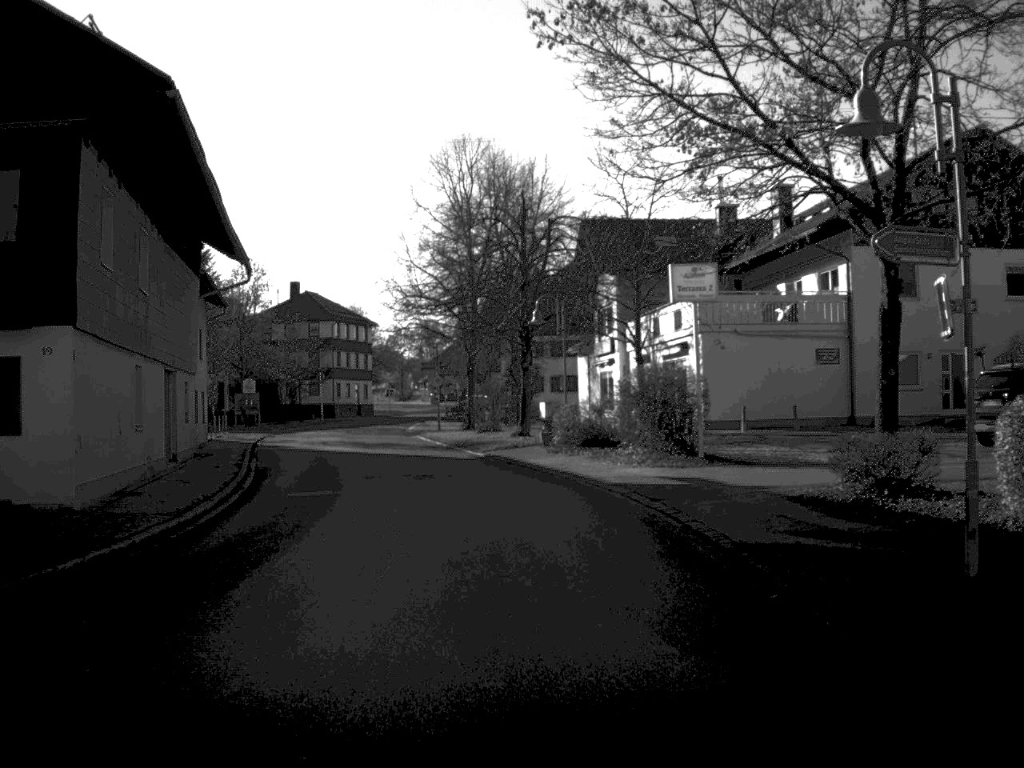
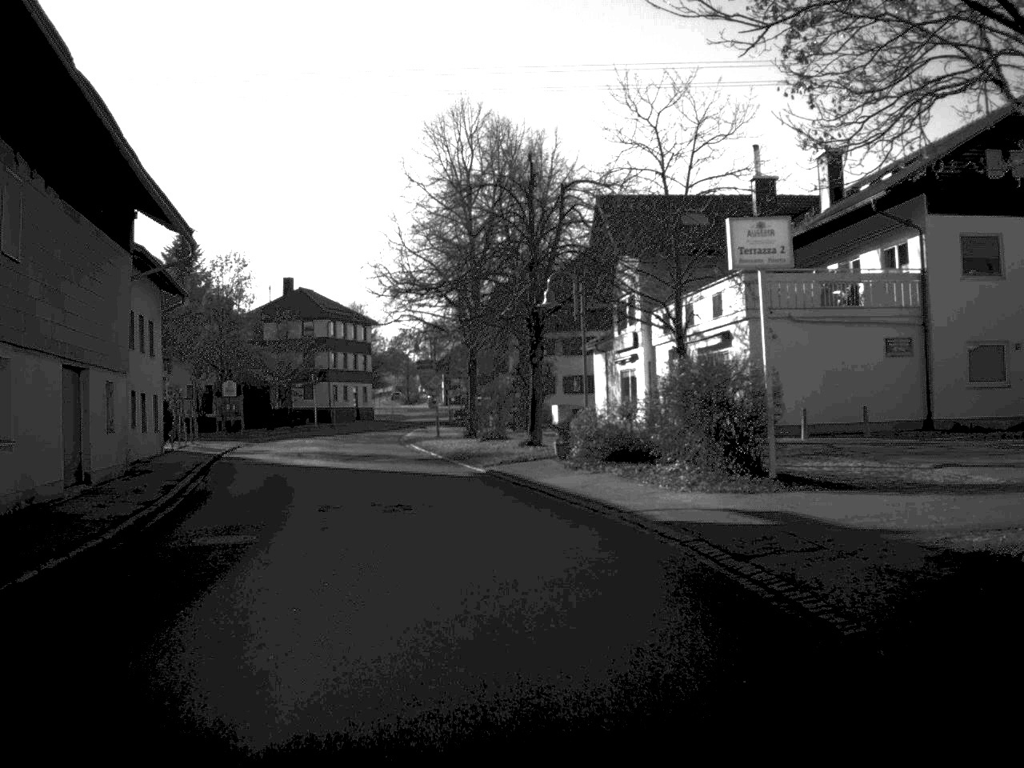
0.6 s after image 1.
(0.0, +7.0) m; -1°
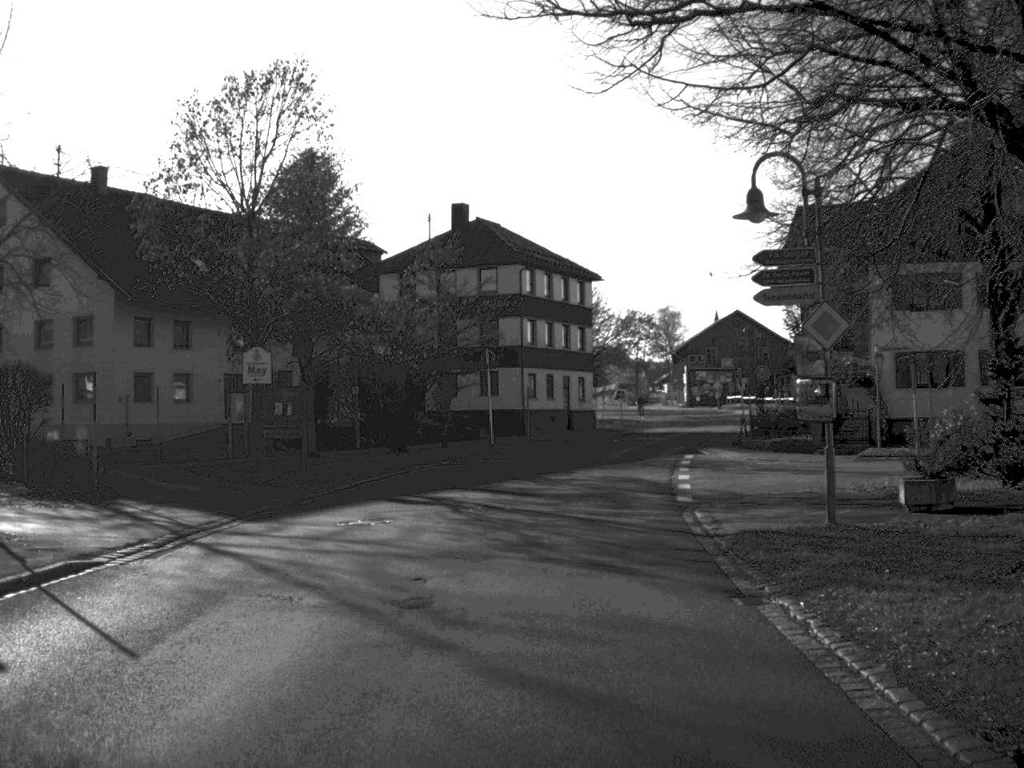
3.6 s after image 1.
(-4.3, +37.0) m; -10°
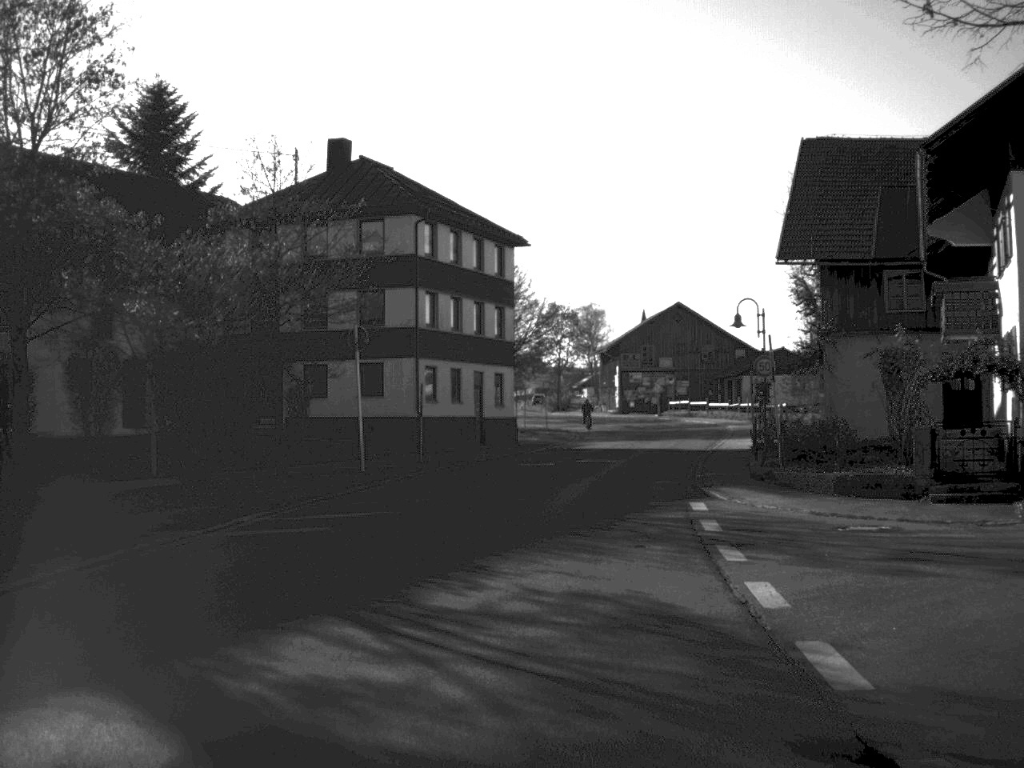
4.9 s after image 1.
(+0.5, +16.4) m; +4°
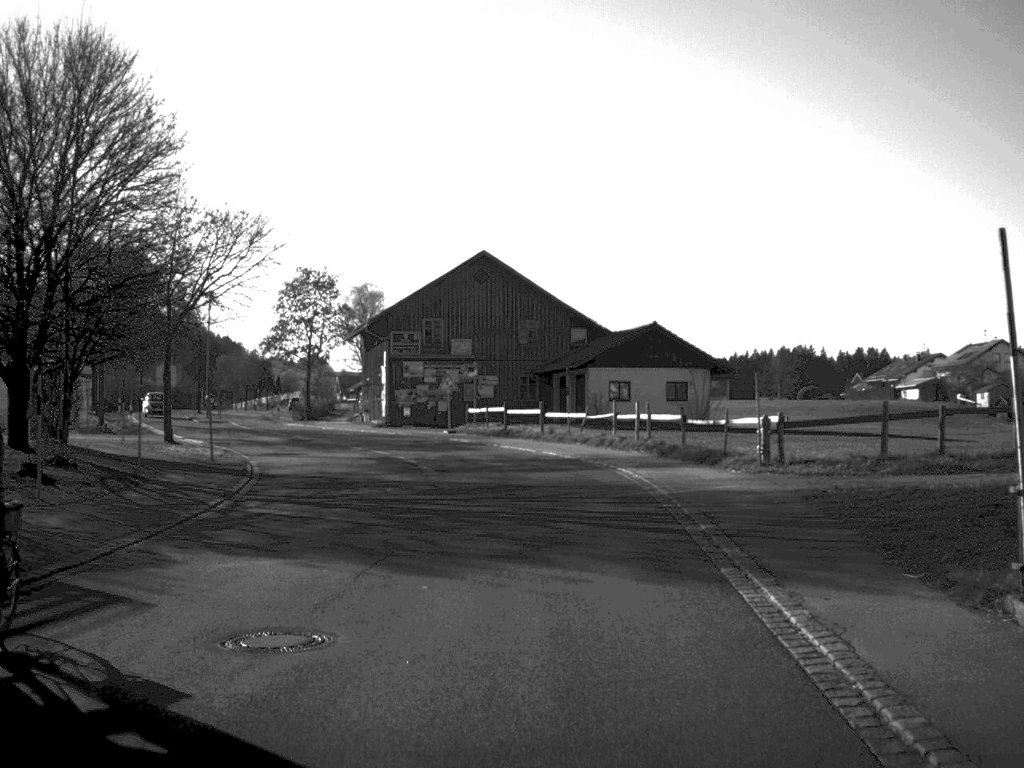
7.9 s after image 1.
(+3.7, +38.0) m; +9°
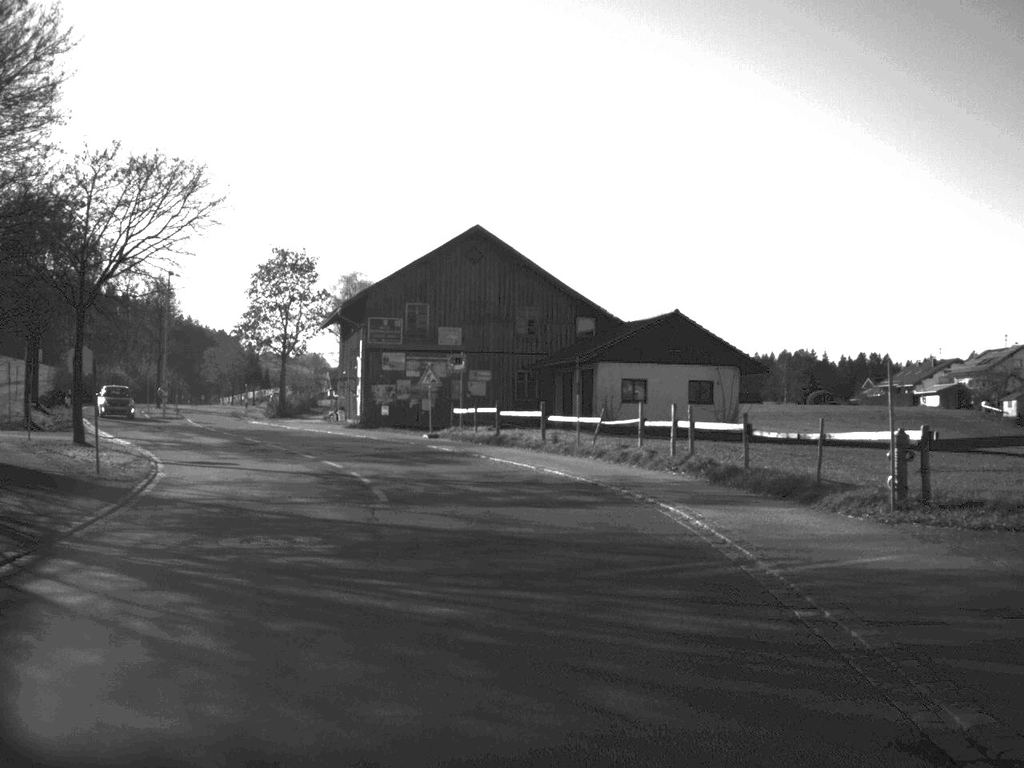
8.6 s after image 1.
(0.0, +9.1) m; 0°
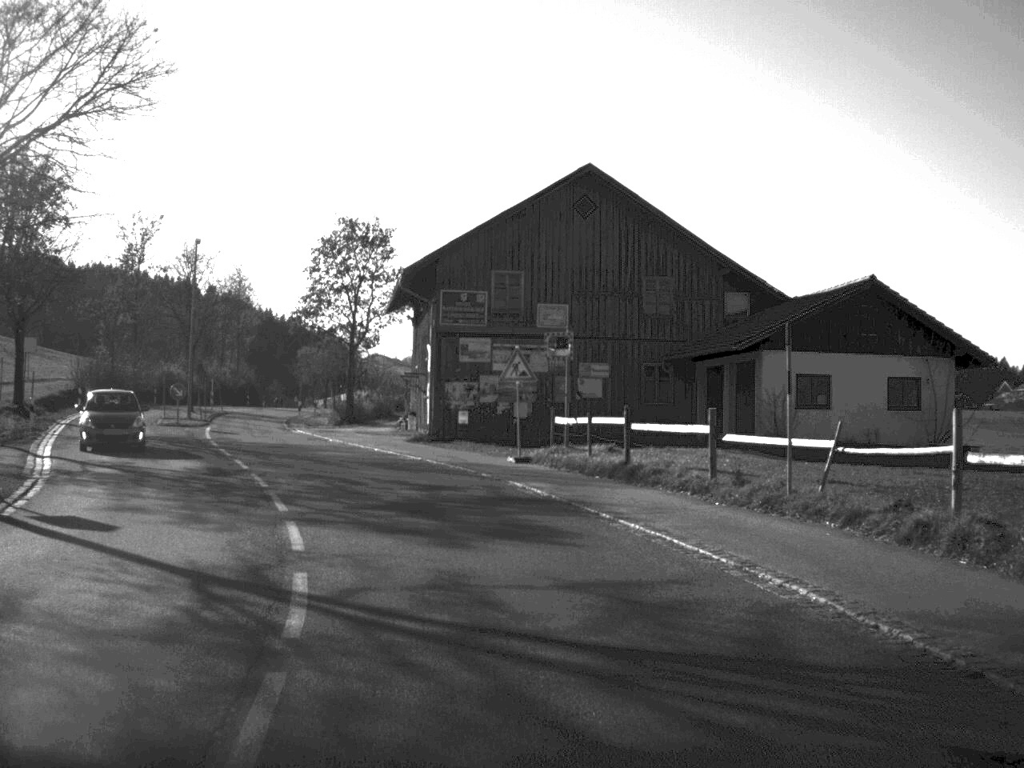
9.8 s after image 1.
(-0.6, +15.3) m; -5°
